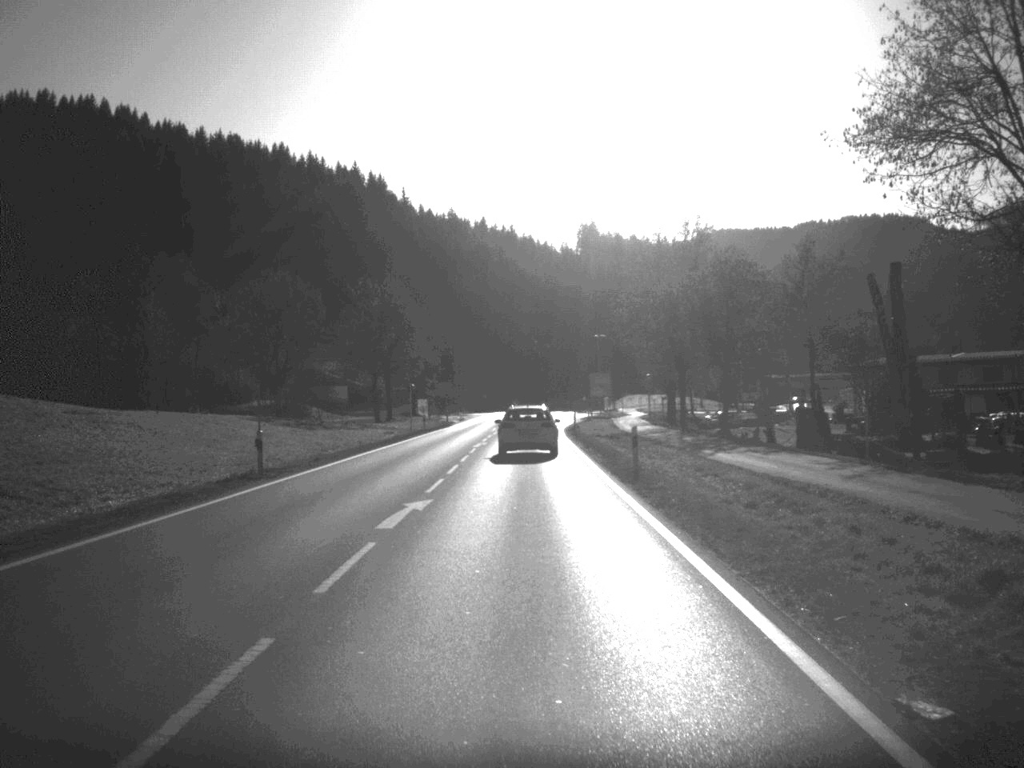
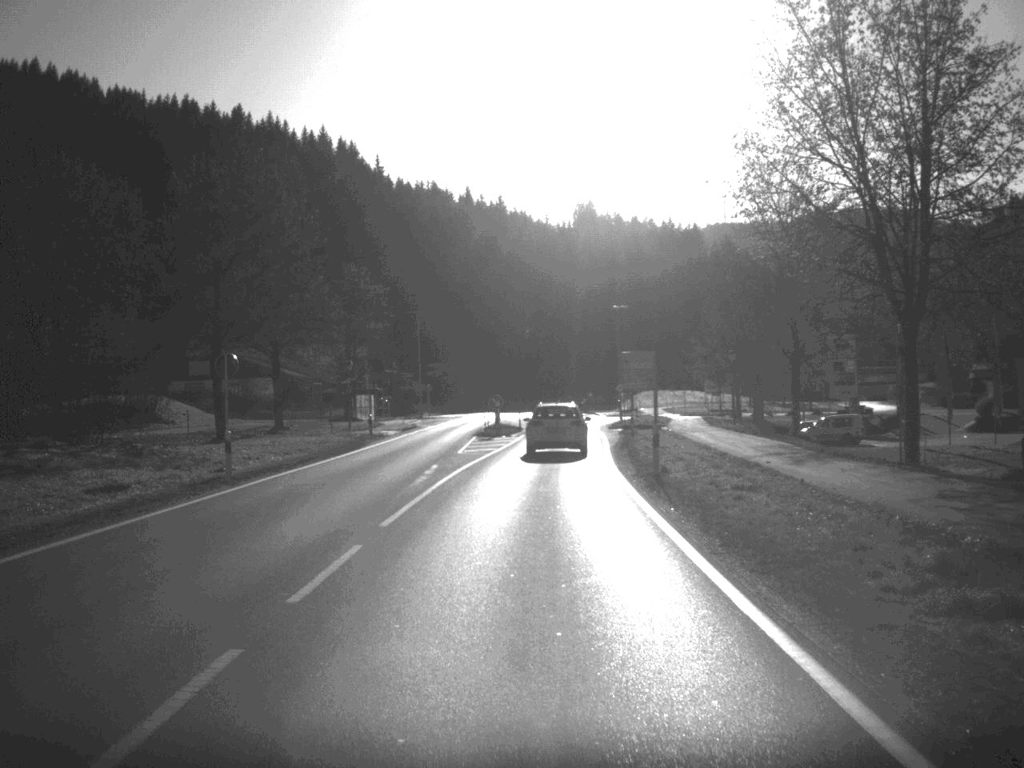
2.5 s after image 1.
(0.0, +48.0) m; 0°
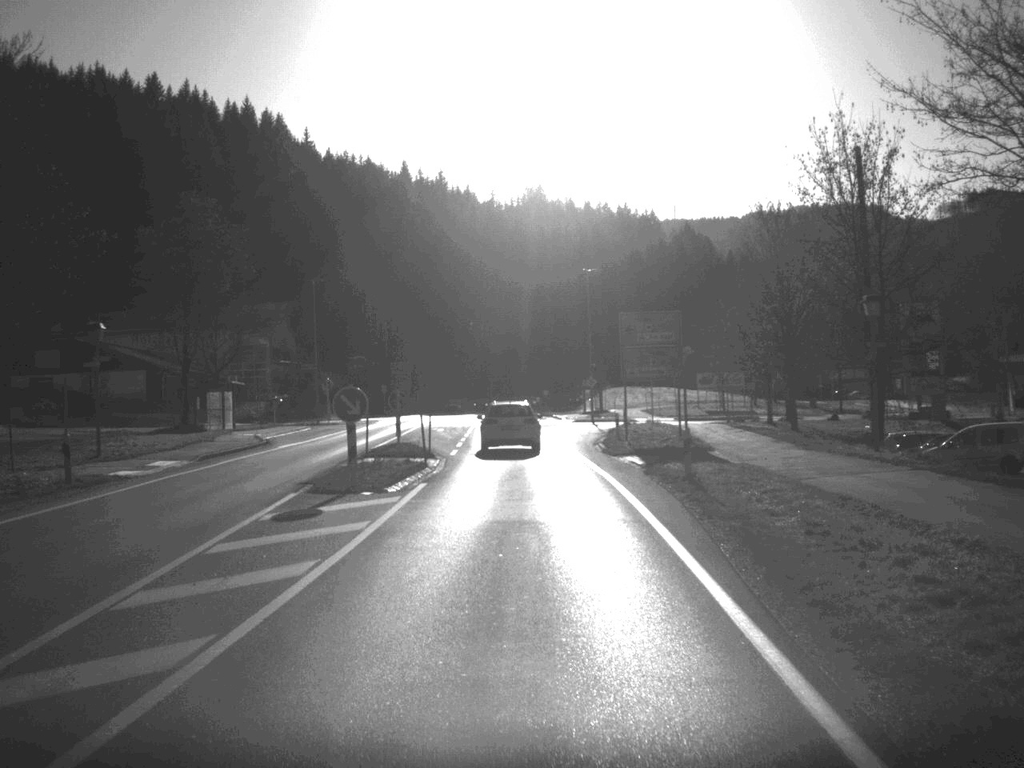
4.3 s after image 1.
(+0.7, +33.1) m; +2°
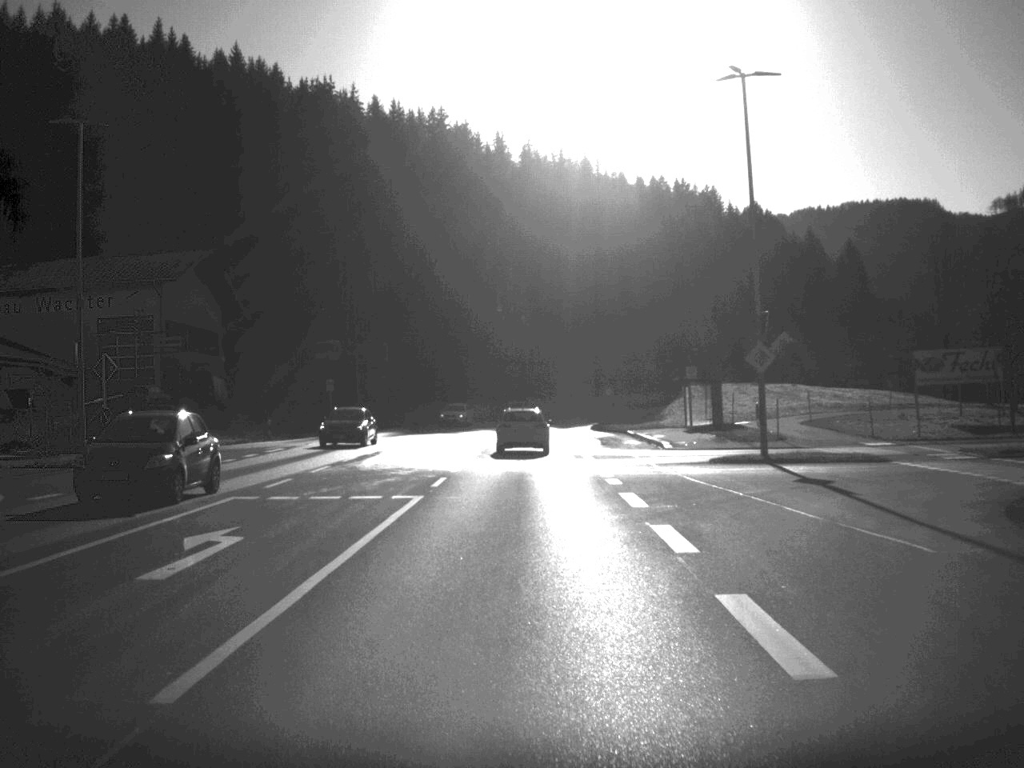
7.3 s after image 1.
(-0.7, +53.3) m; -2°
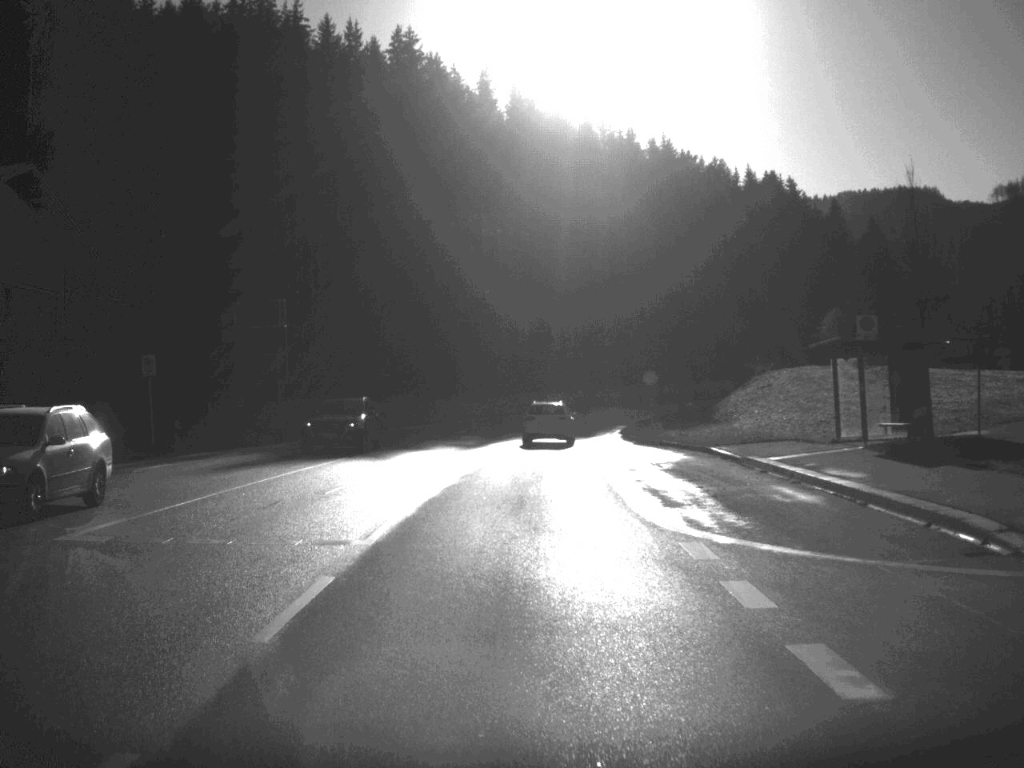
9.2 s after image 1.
(0.0, +33.3) m; 0°
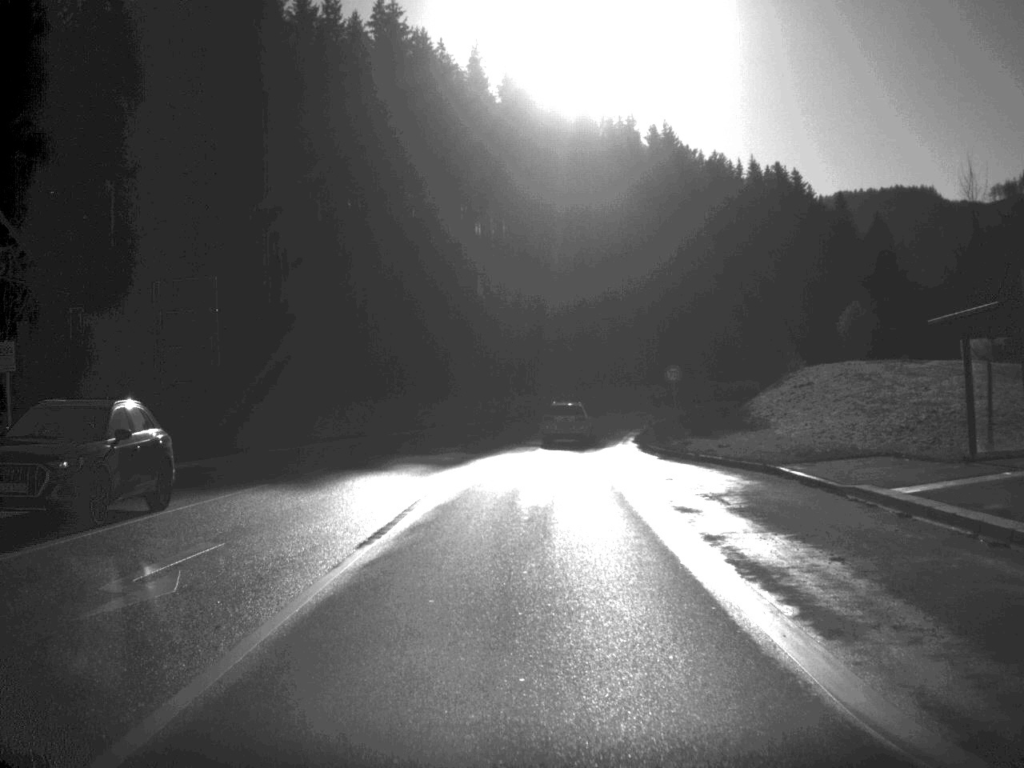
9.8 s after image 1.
(0.0, +10.5) m; 0°
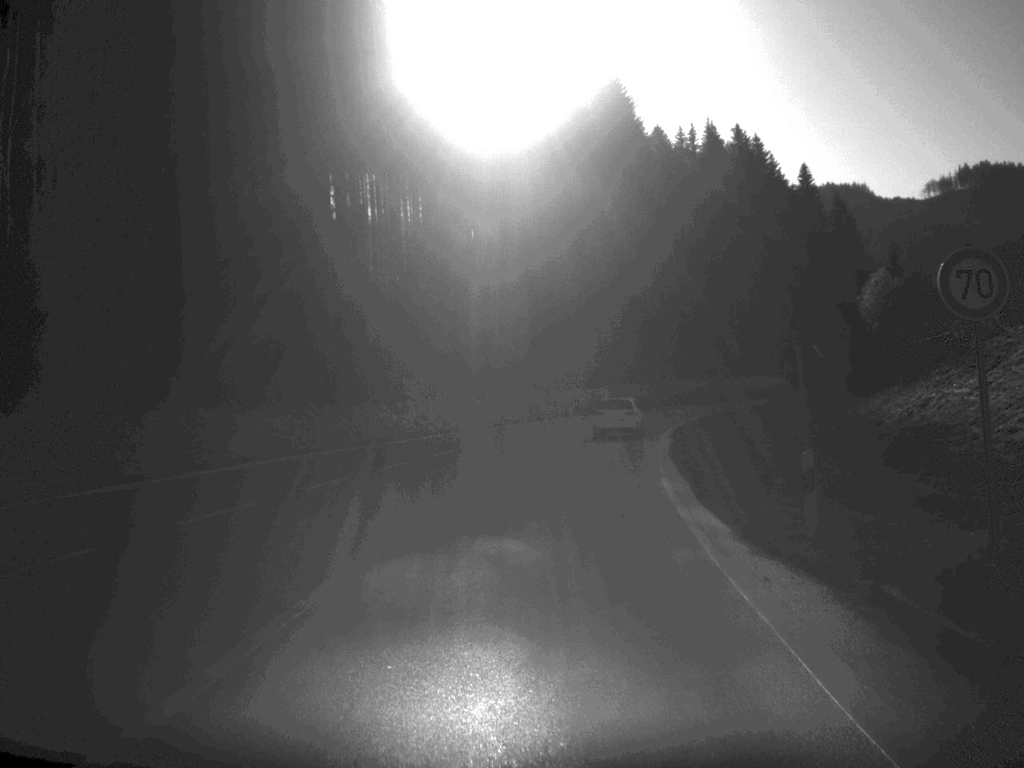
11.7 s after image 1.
(+0.8, +34.5) m; +3°
